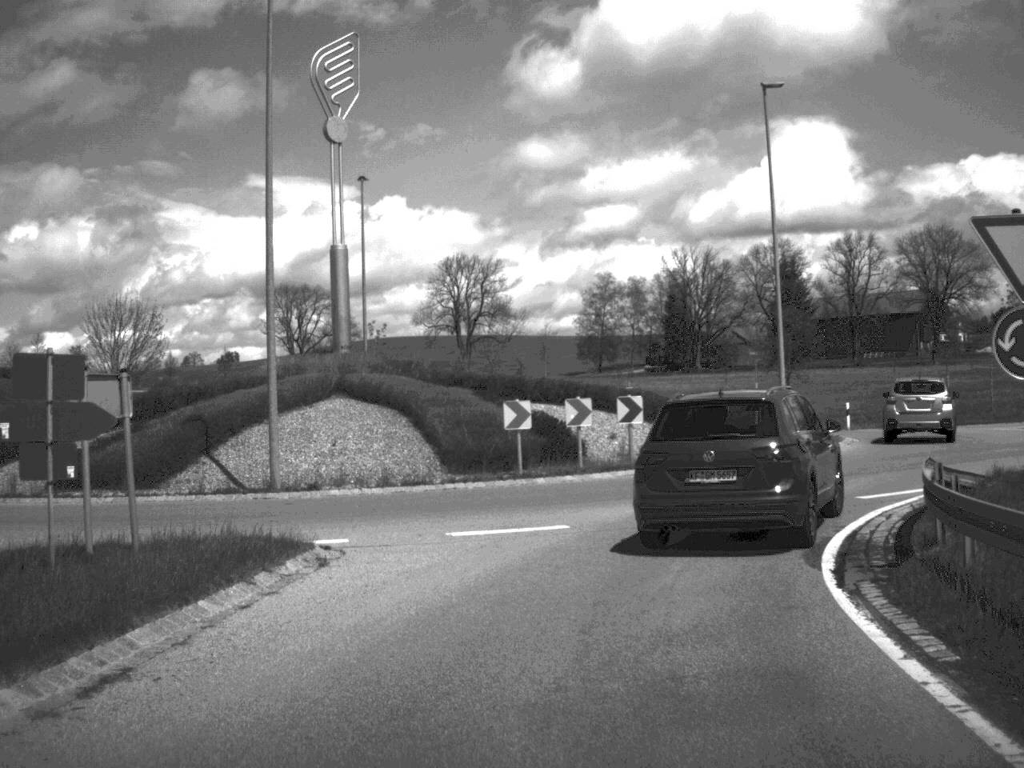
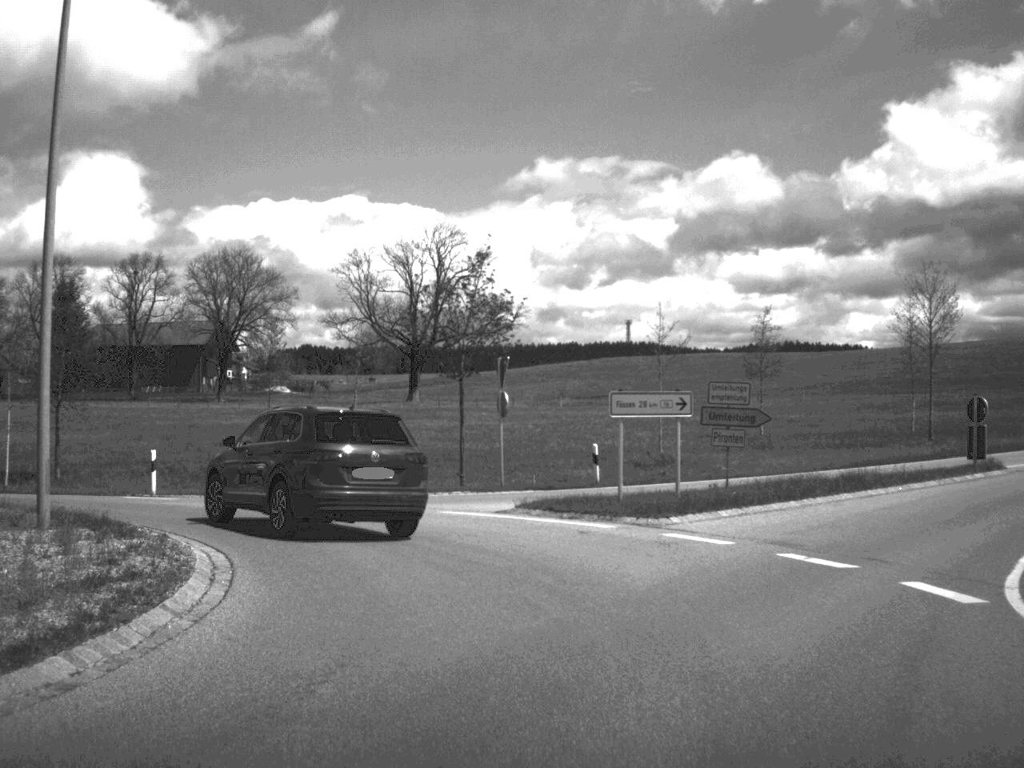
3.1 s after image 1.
(+3.2, +19.0) m; +33°
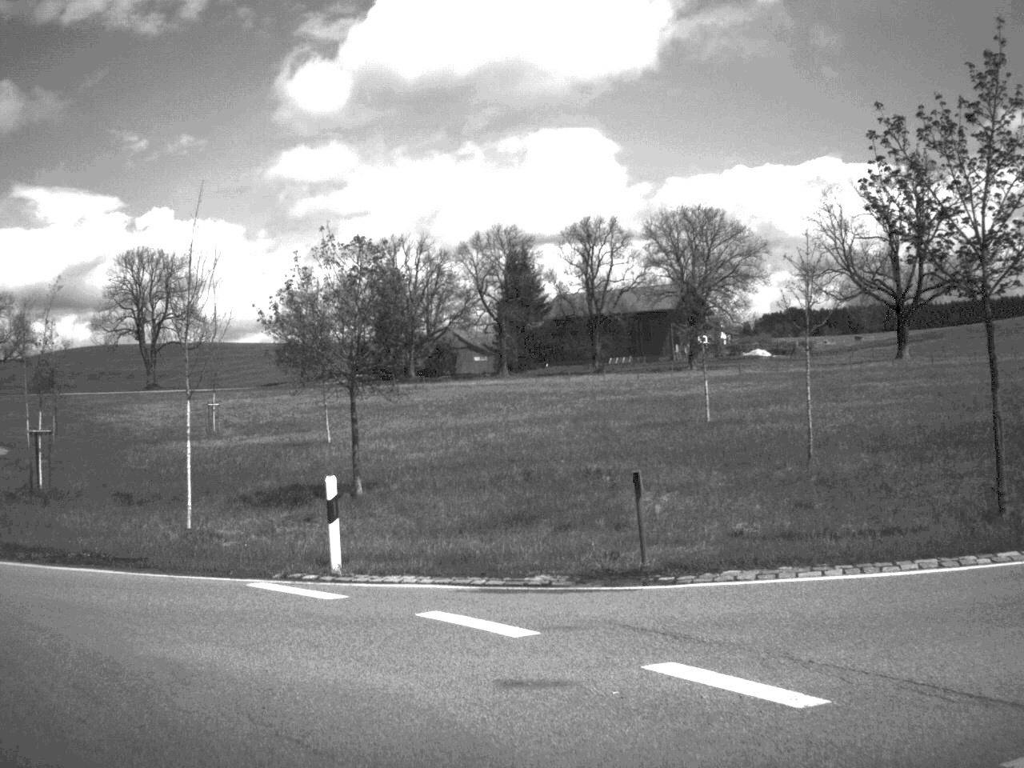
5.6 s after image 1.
(-1.1, +16.0) m; -24°
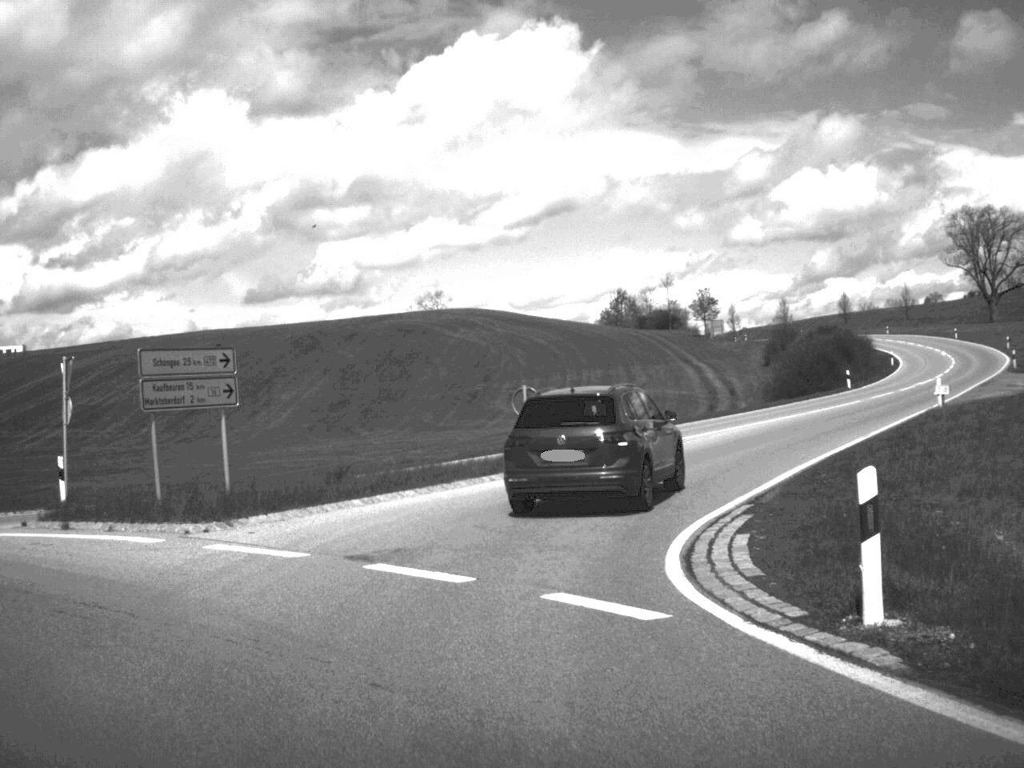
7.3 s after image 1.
(-4.8, +11.0) m; -46°
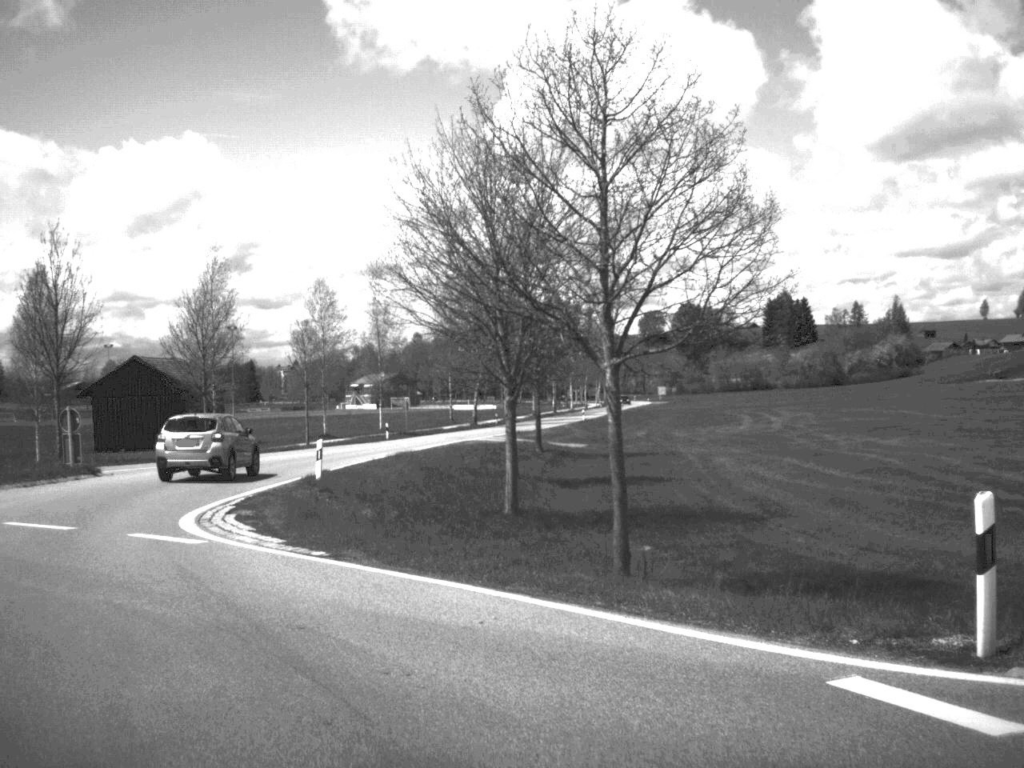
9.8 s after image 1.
(-9.2, +14.7) m; -68°
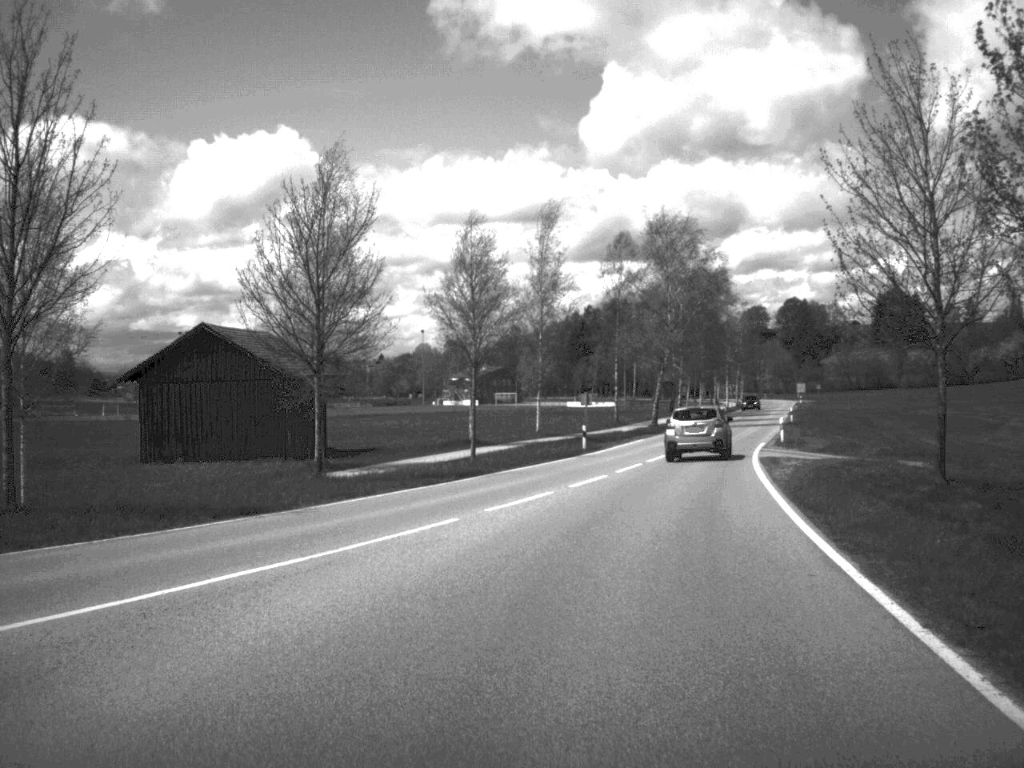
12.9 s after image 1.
(-6.8, +25.7) m; -2°
